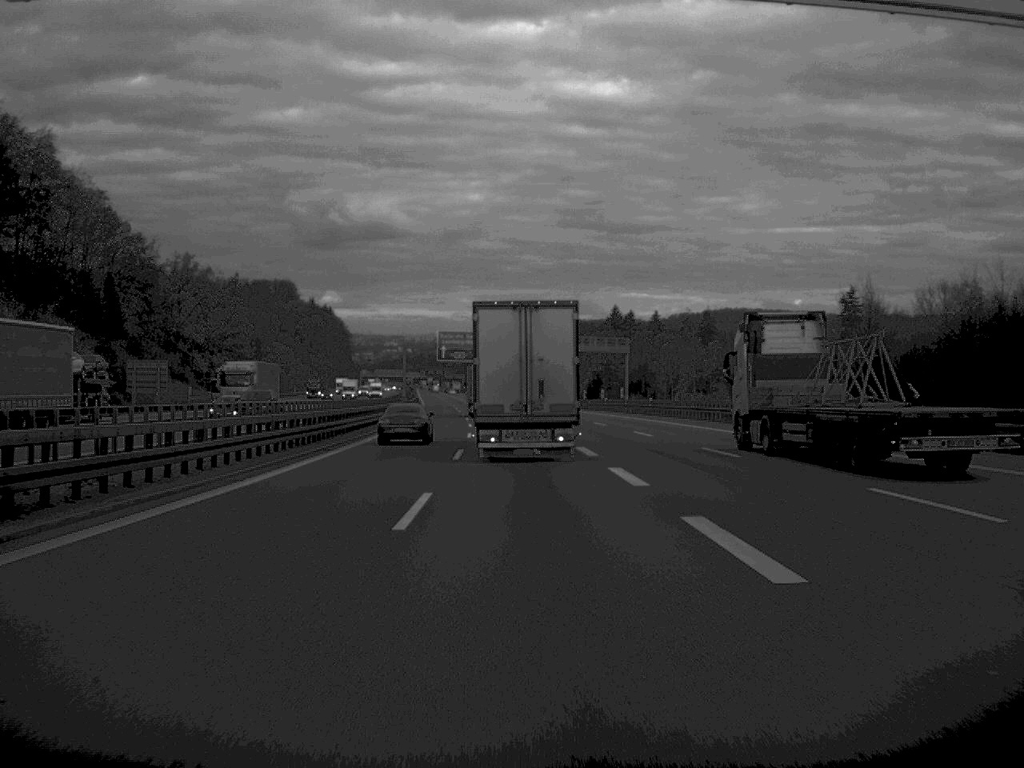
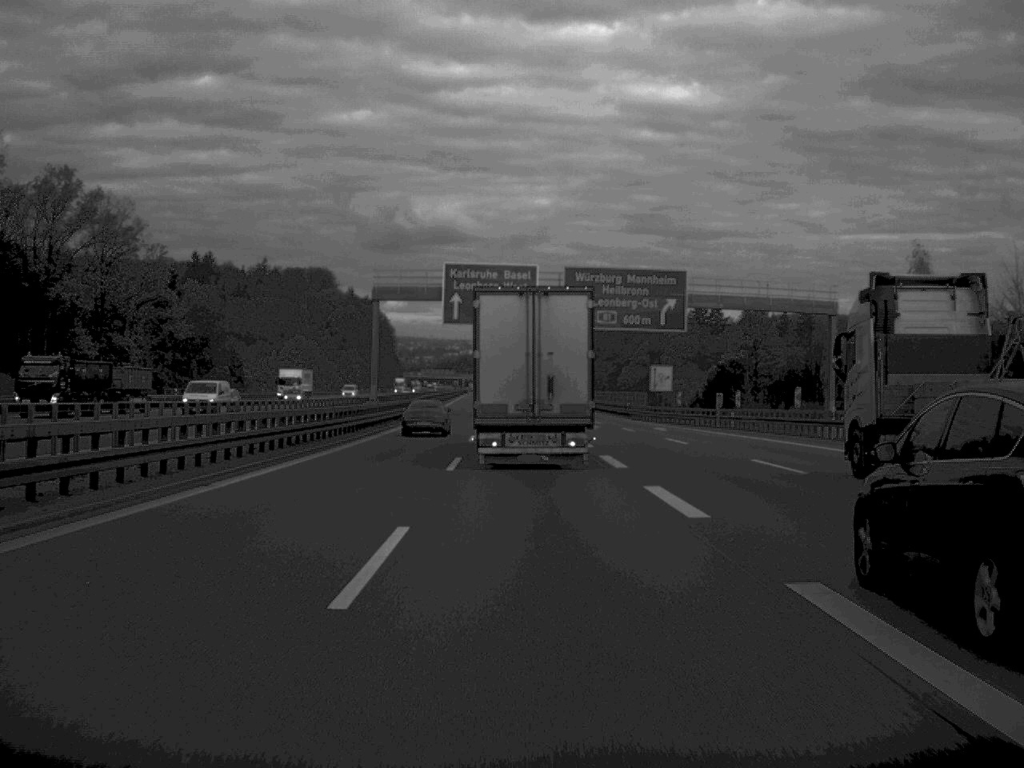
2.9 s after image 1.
(-2.0, +76.8) m; -3°
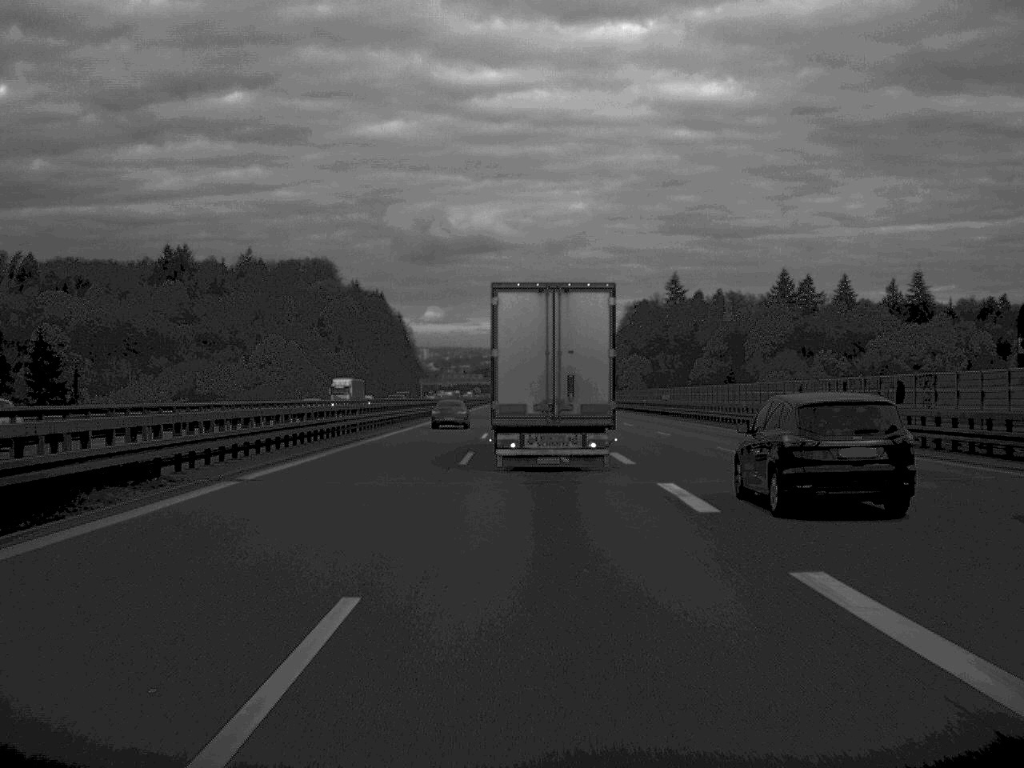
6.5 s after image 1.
(-1.7, +94.5) m; -2°
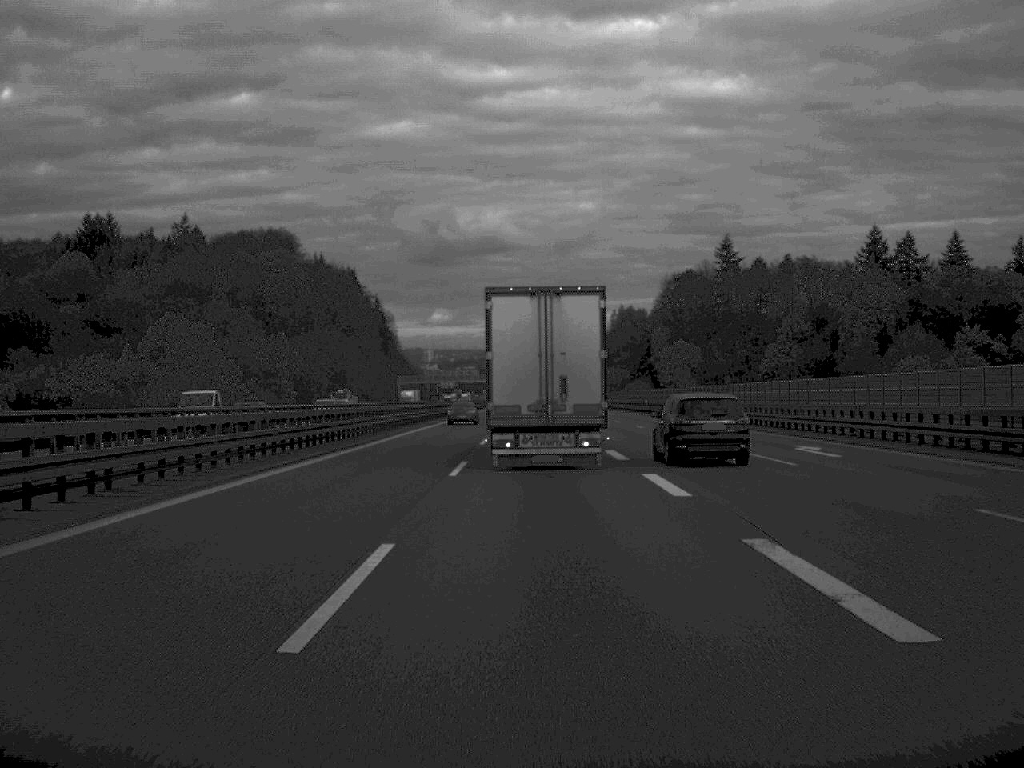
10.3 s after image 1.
(-0.5, +93.9) m; 0°
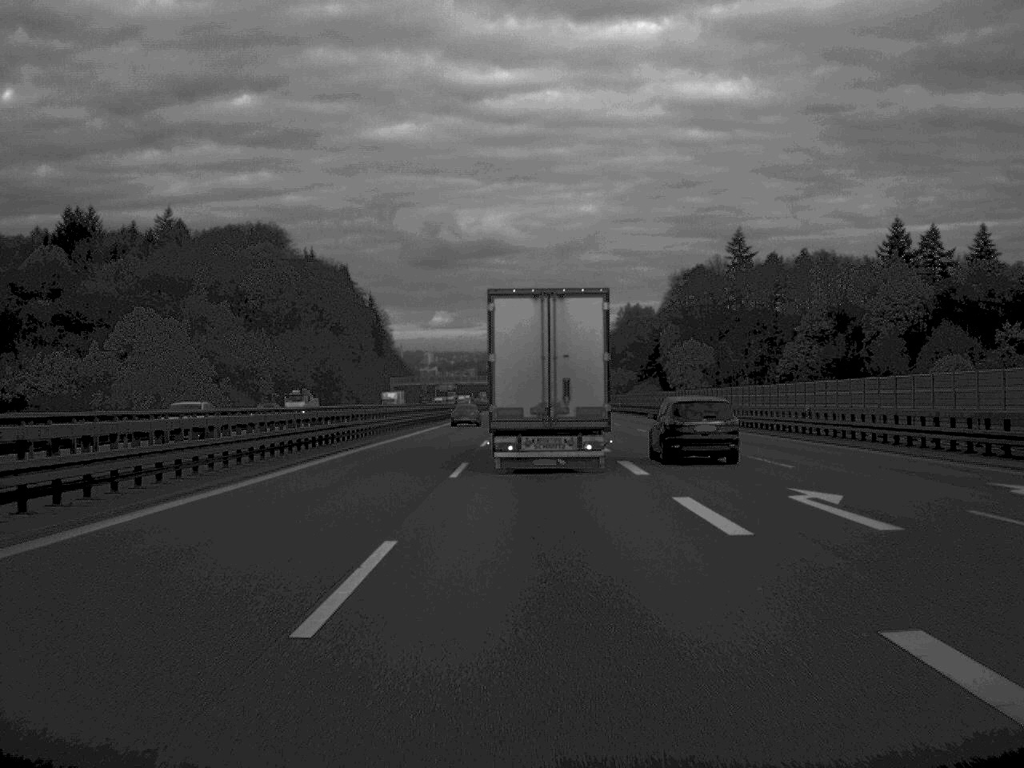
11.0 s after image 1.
(0.0, +17.5) m; 0°
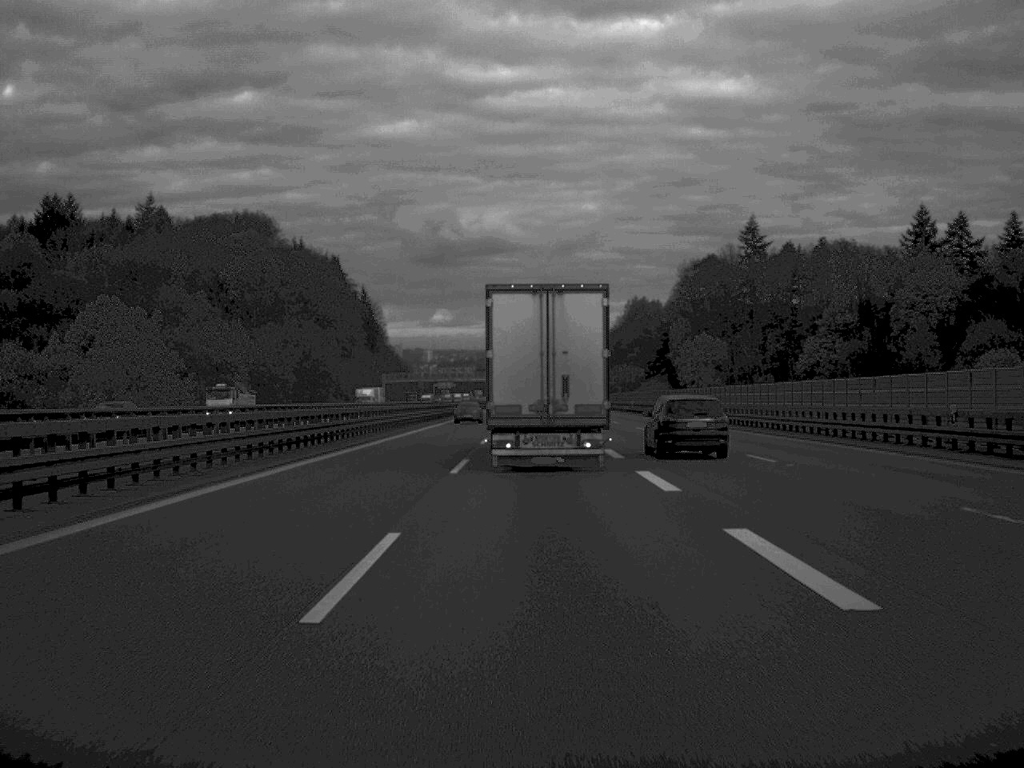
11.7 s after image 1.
(0.0, +17.5) m; 0°
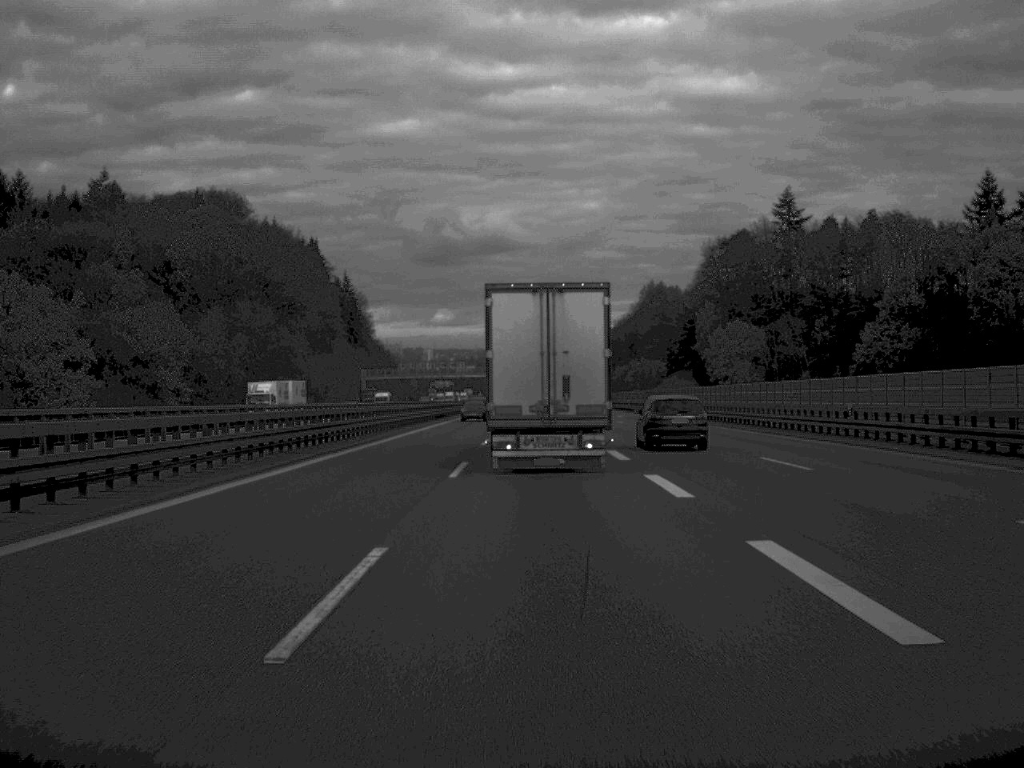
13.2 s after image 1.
(0.0, +37.3) m; 0°
